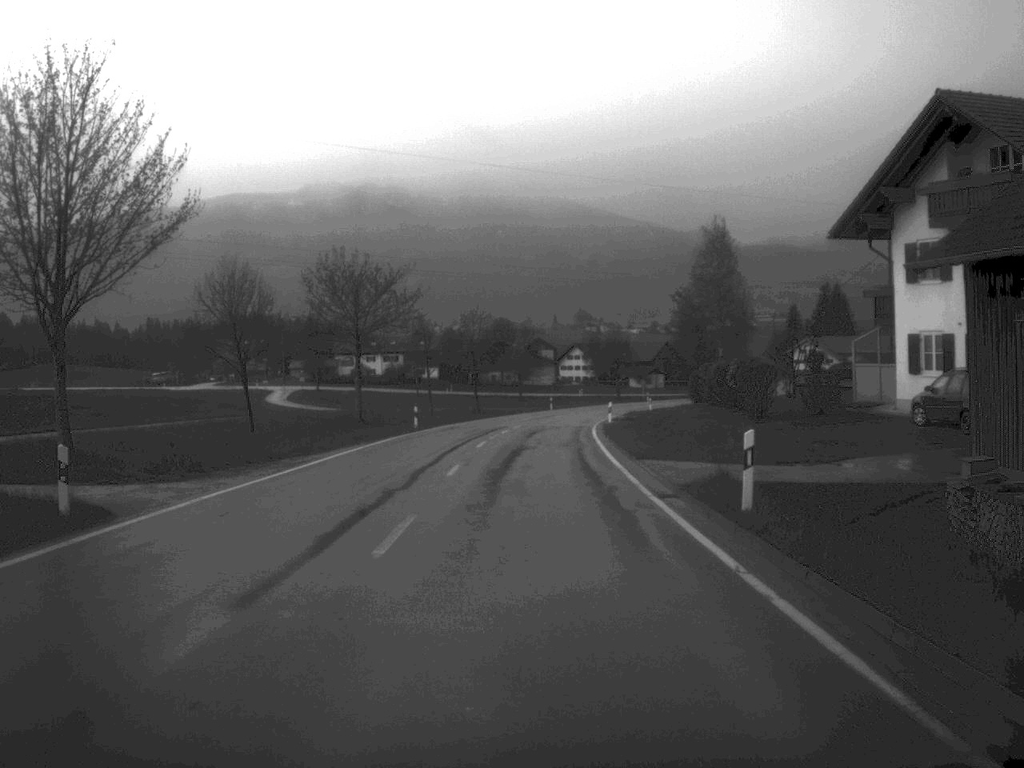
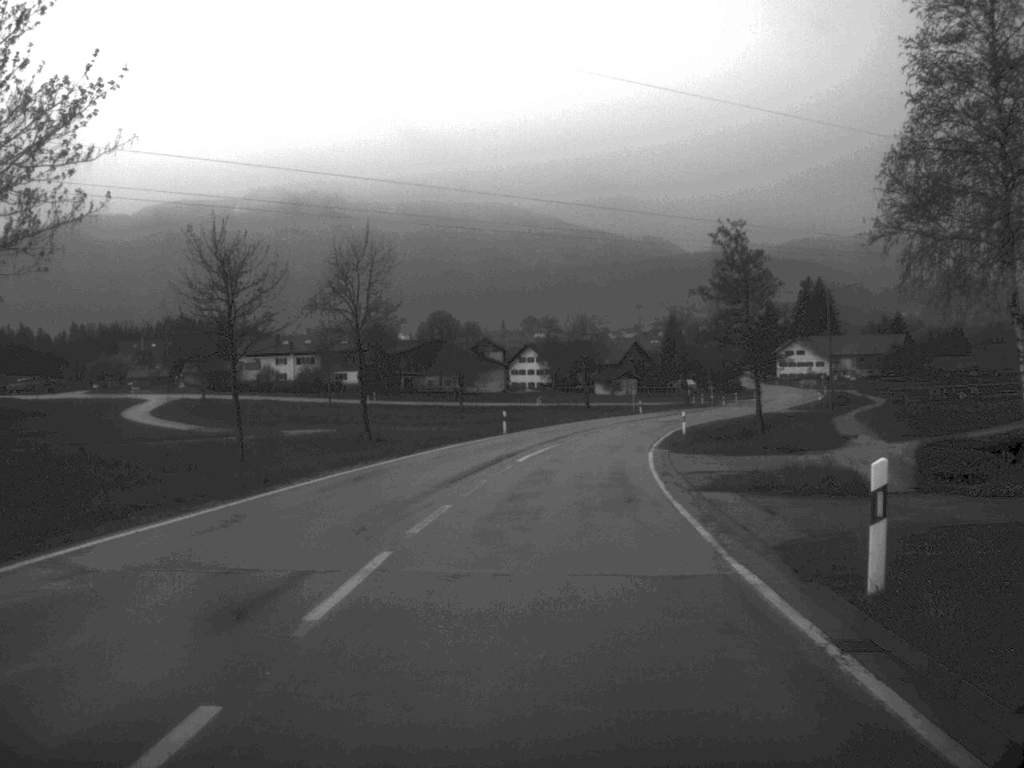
(+0.5, +45.0) m; +2°
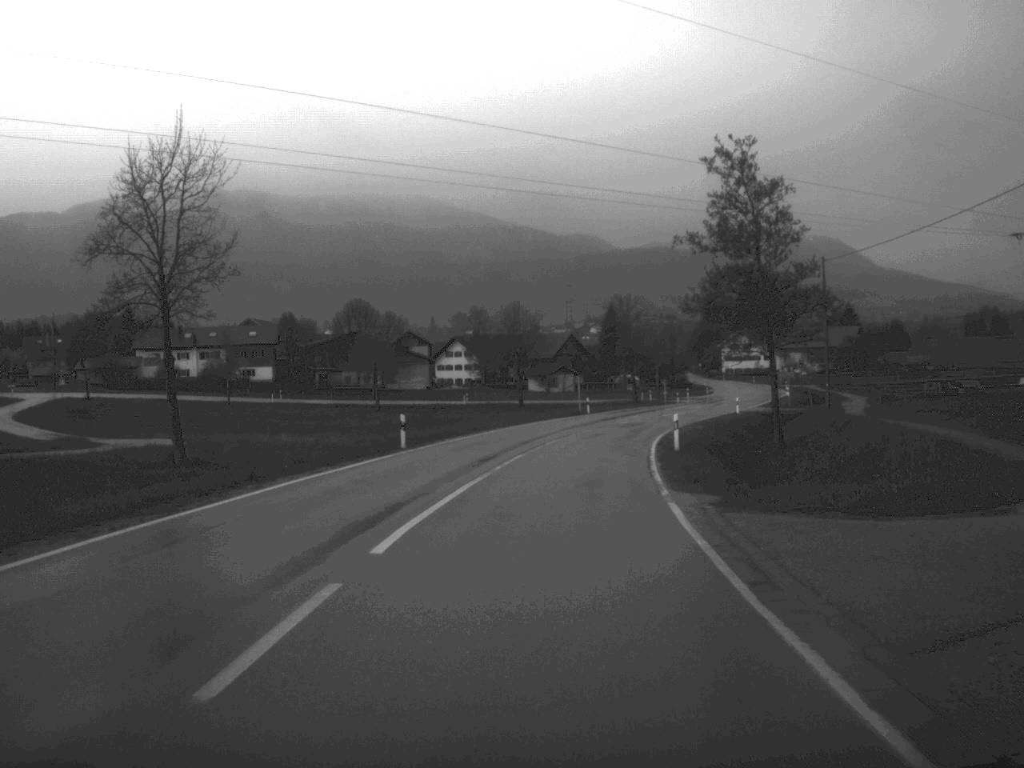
(+0.5, +19.3) m; +3°
